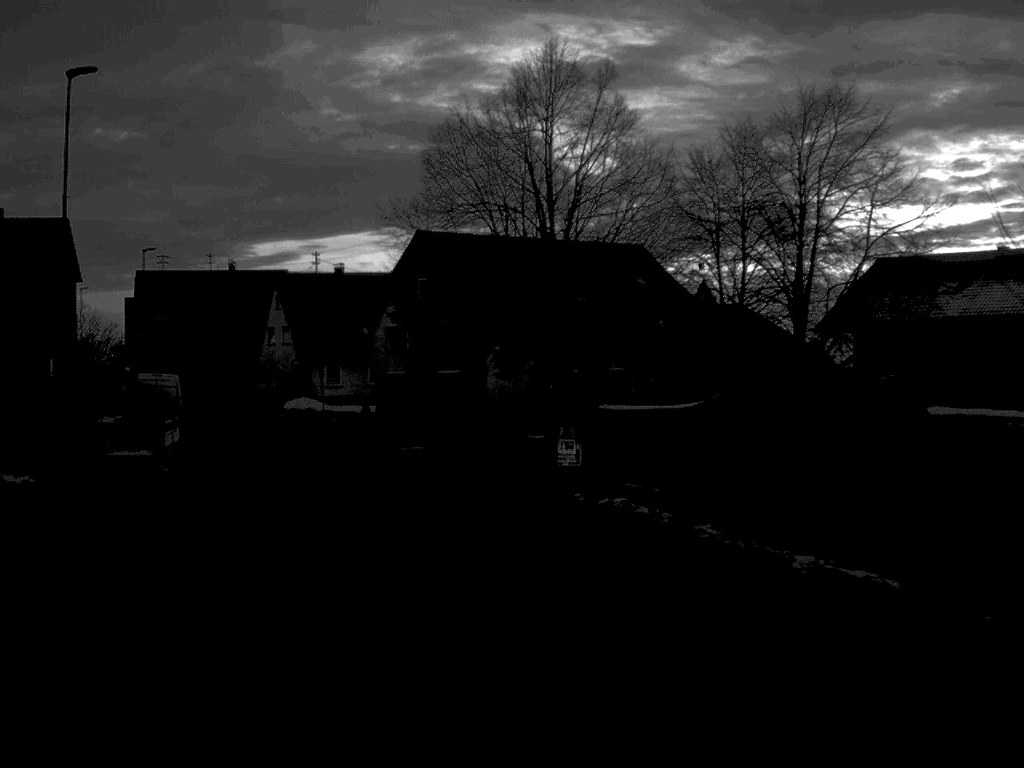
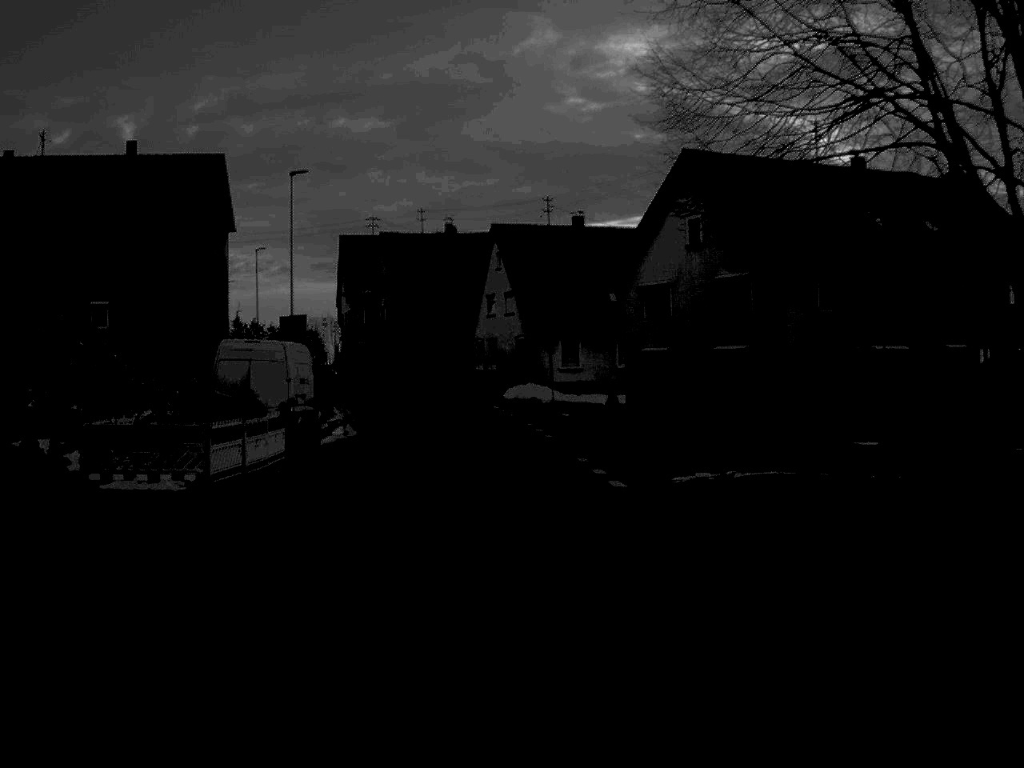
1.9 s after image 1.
(-2.0, +19.7) m; -11°
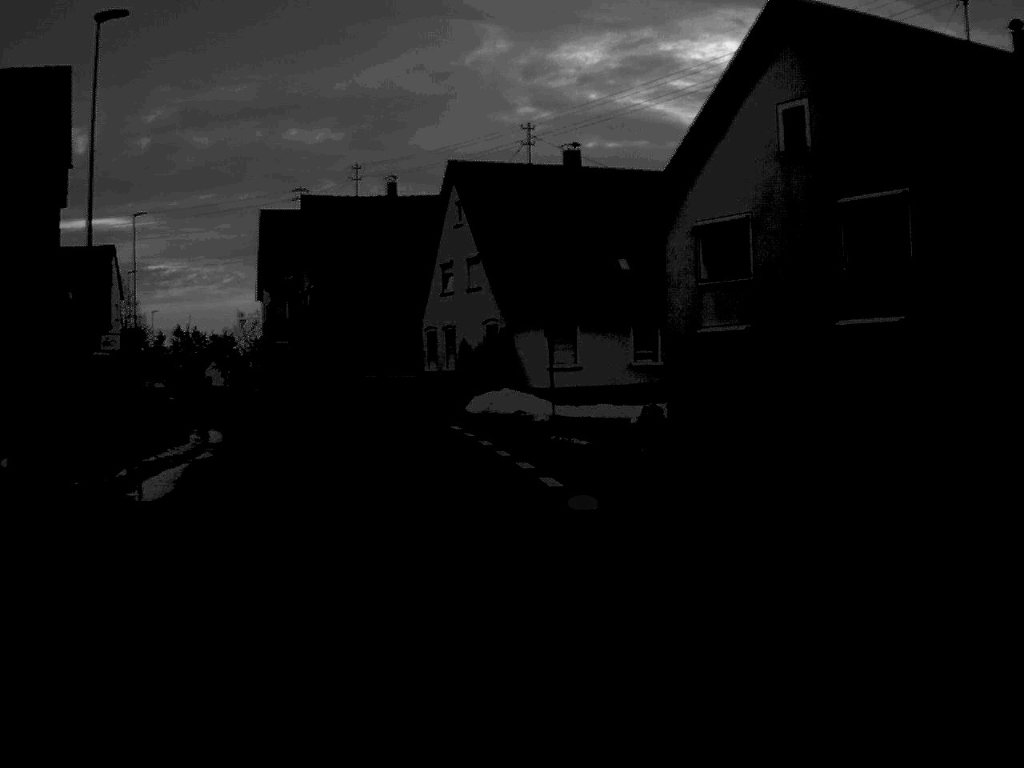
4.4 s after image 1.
(-0.6, +20.2) m; +3°
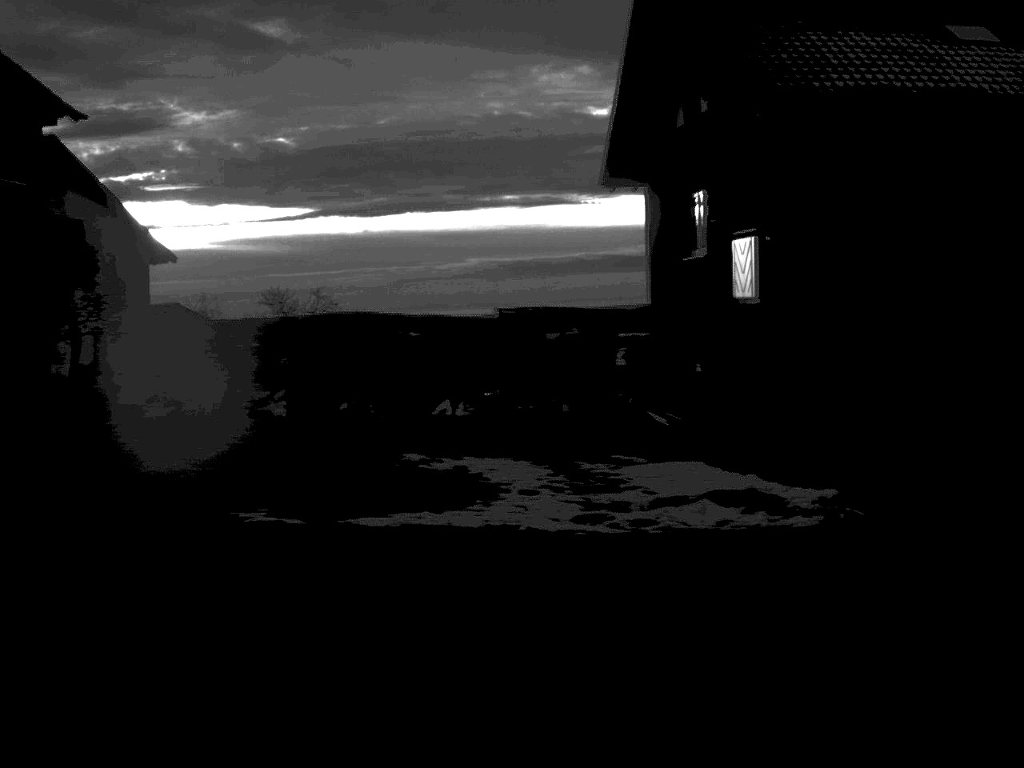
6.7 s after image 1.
(+4.5, +10.4) m; +59°
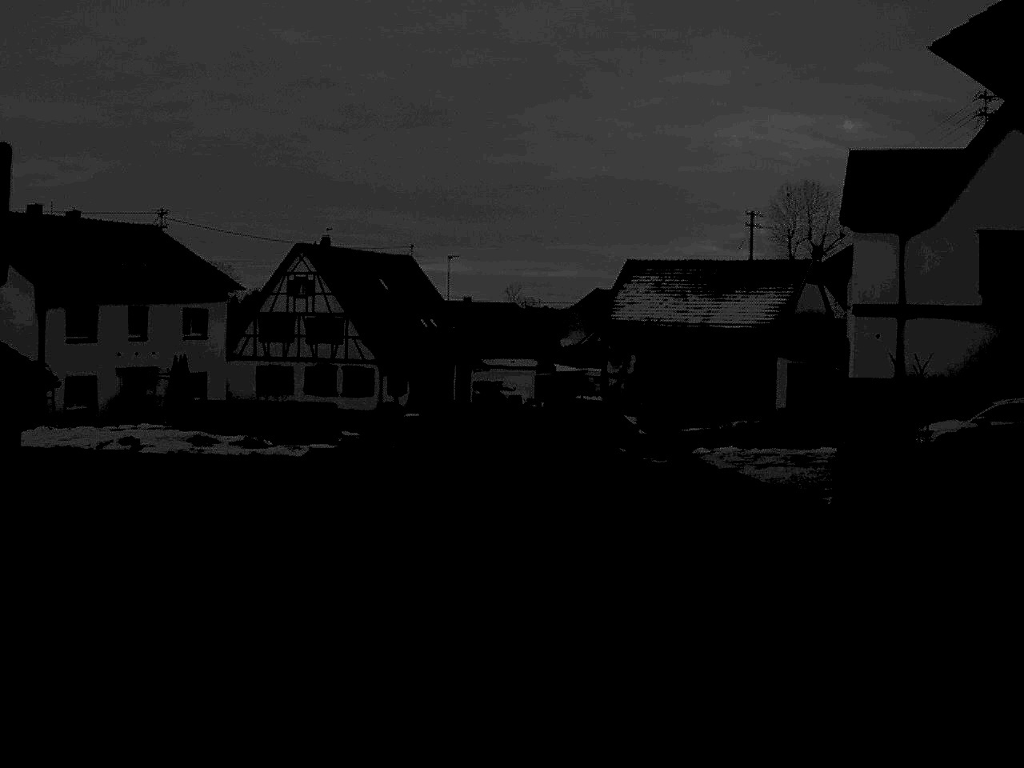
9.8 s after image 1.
(+13.2, +11.6) m; +72°
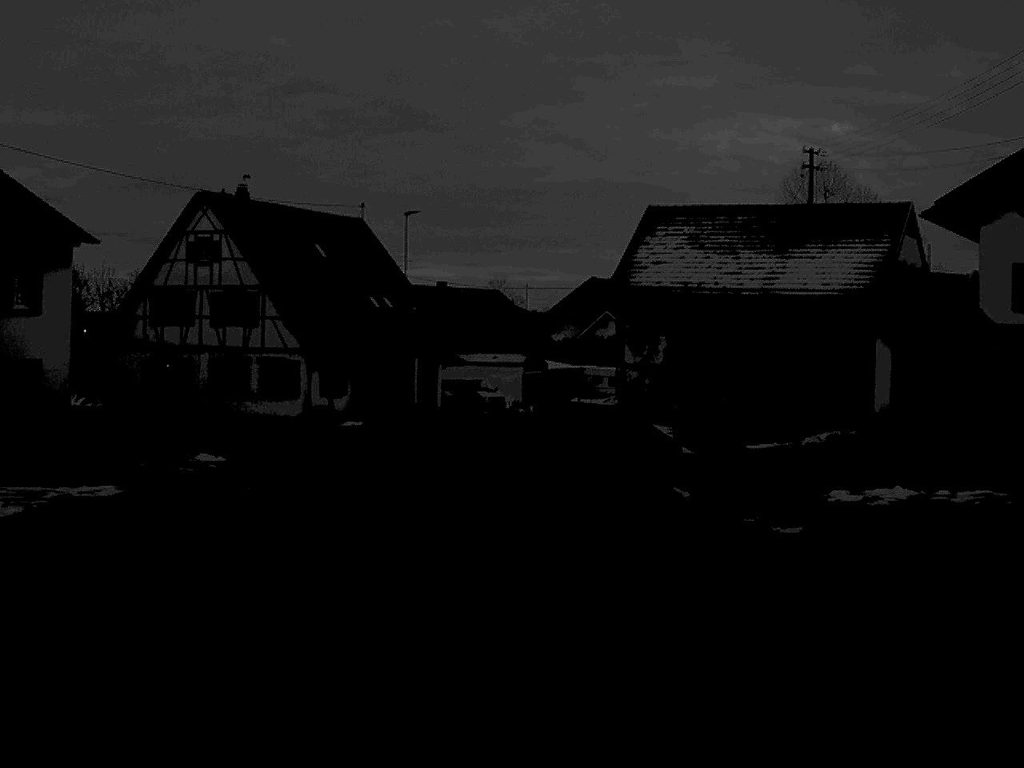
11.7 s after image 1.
(+0.2, +18.2) m; 0°
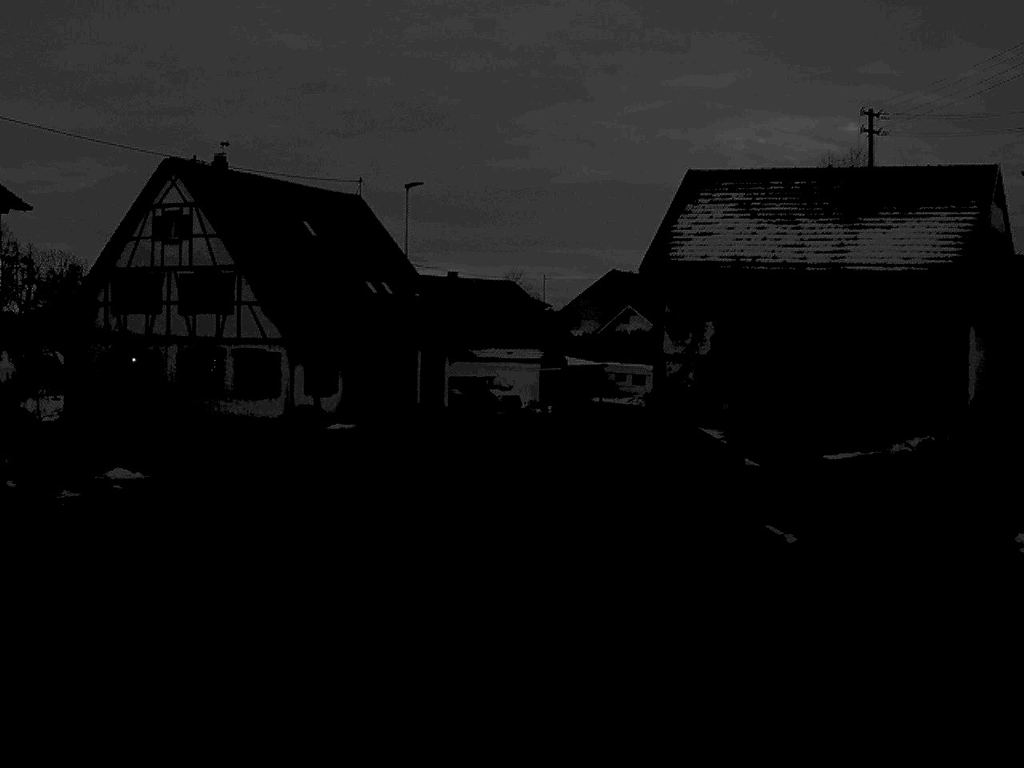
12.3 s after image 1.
(0.0, +6.9) m; -1°
